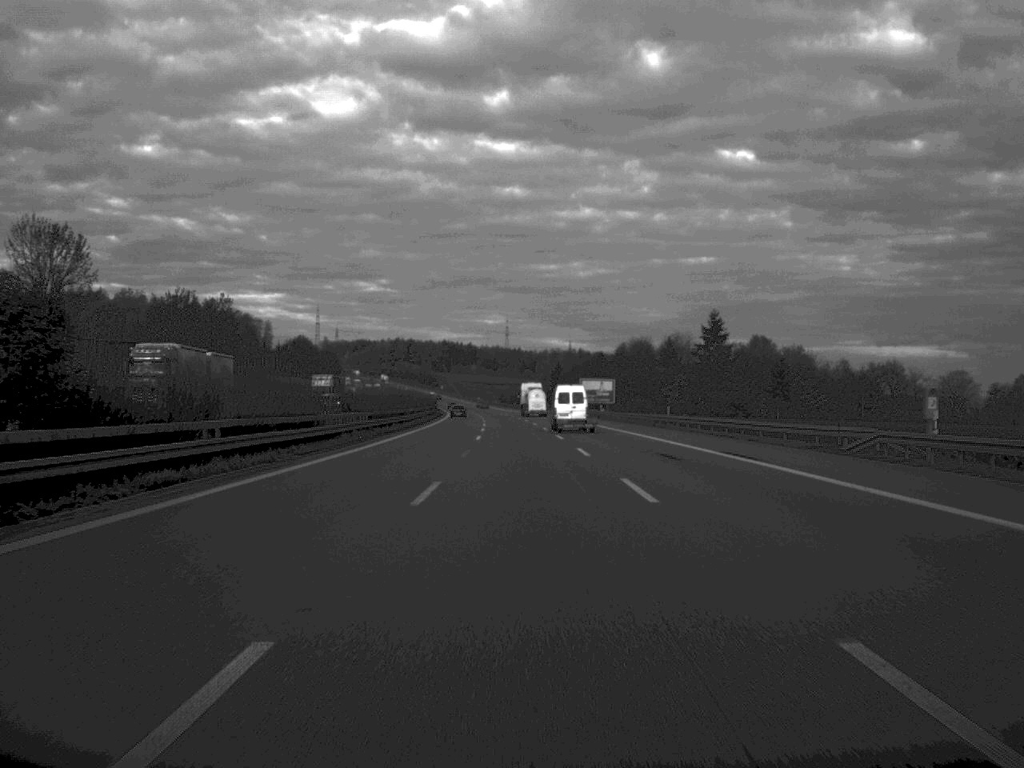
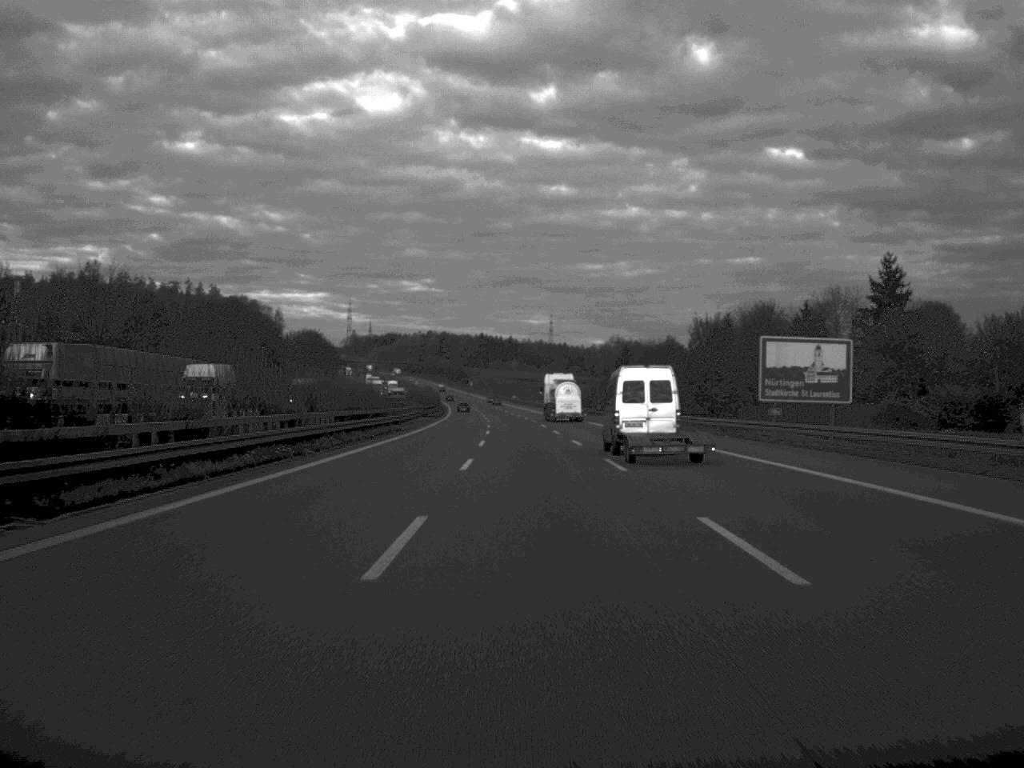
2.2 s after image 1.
(-1.9, +98.2) m; -2°
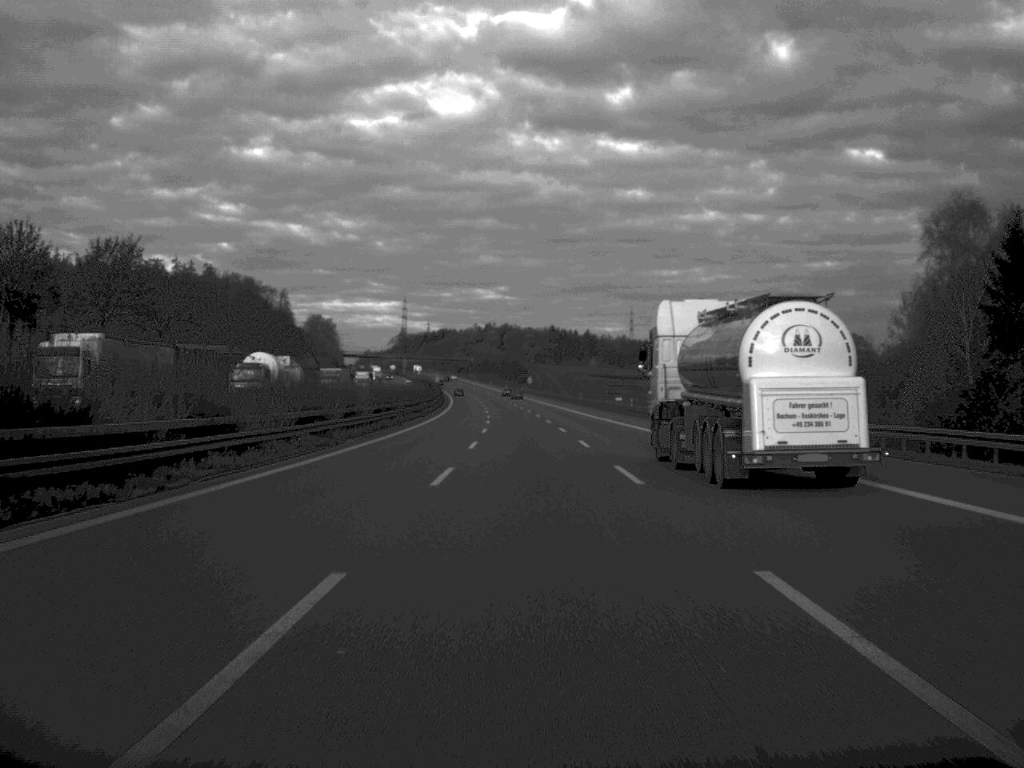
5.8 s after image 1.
(-4.4, +166.2) m; -3°
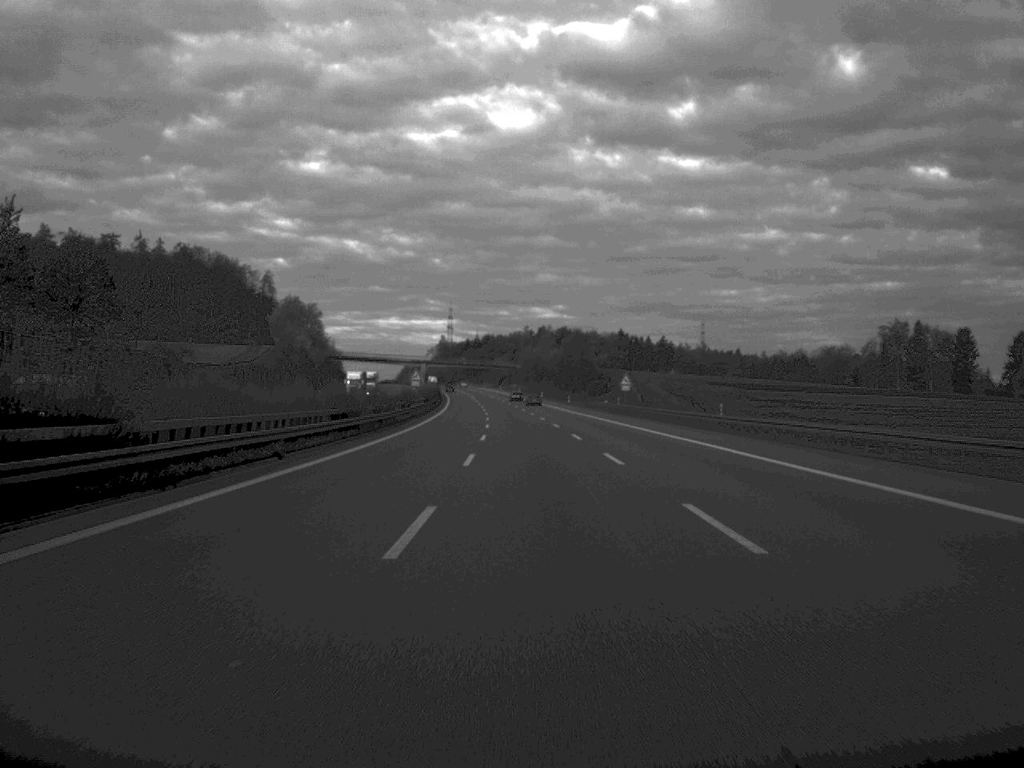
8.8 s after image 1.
(-2.9, +134.6) m; -2°
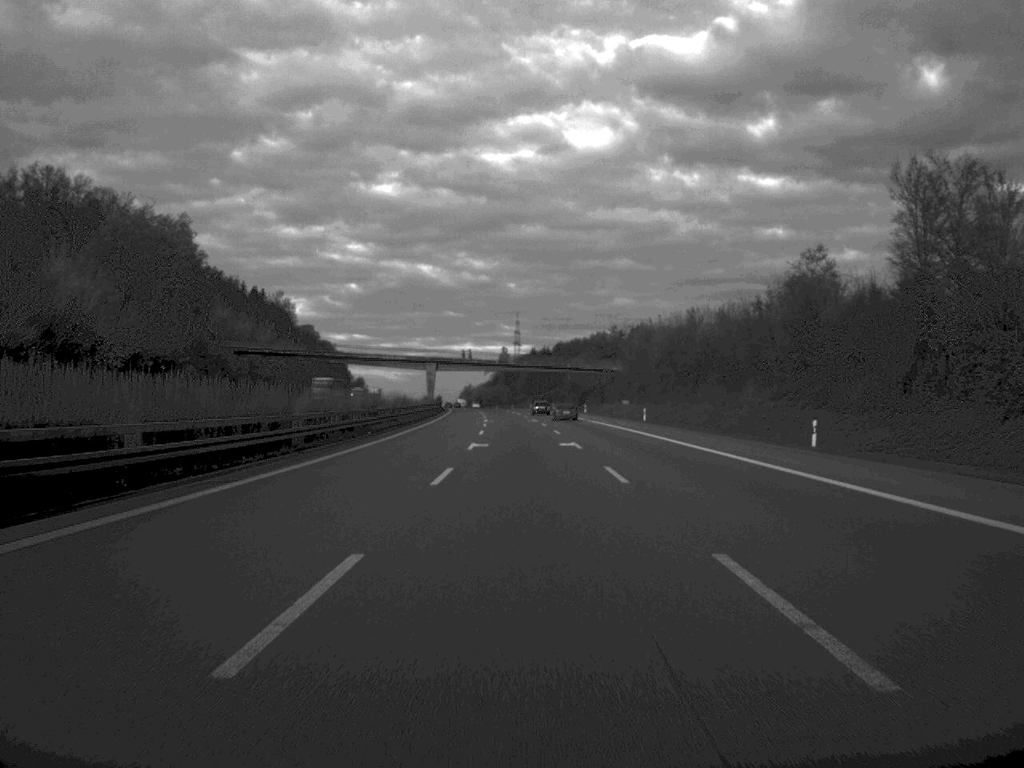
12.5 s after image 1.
(-4.5, +166.5) m; -3°
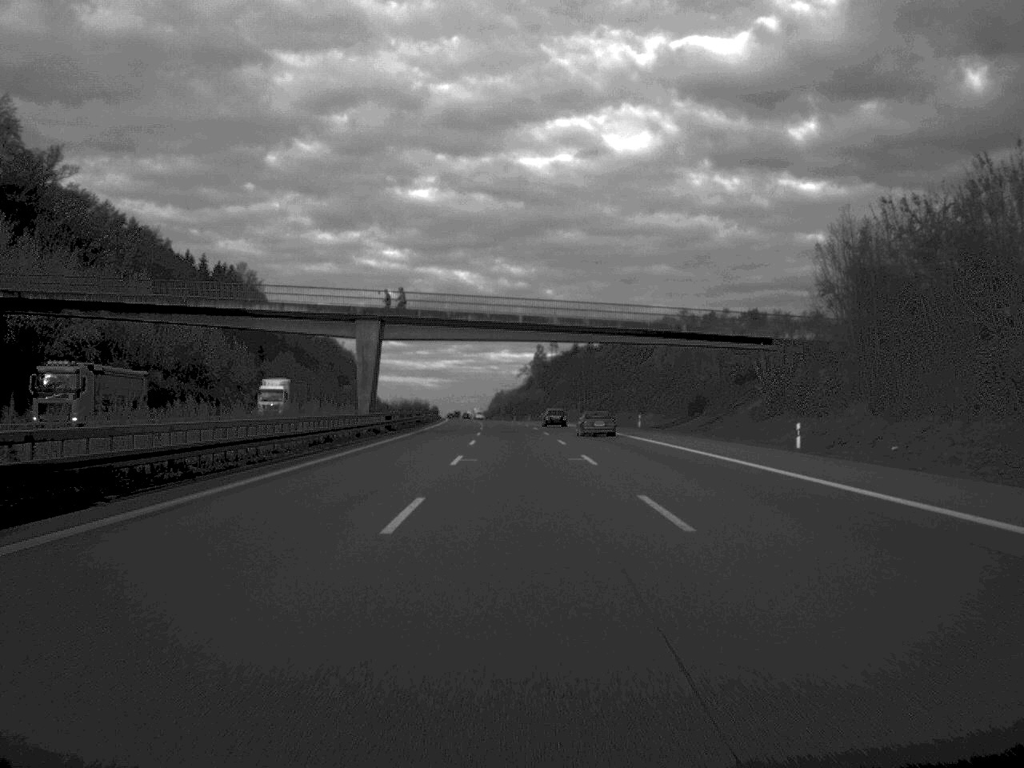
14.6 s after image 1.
(-1.4, +98.3) m; -2°
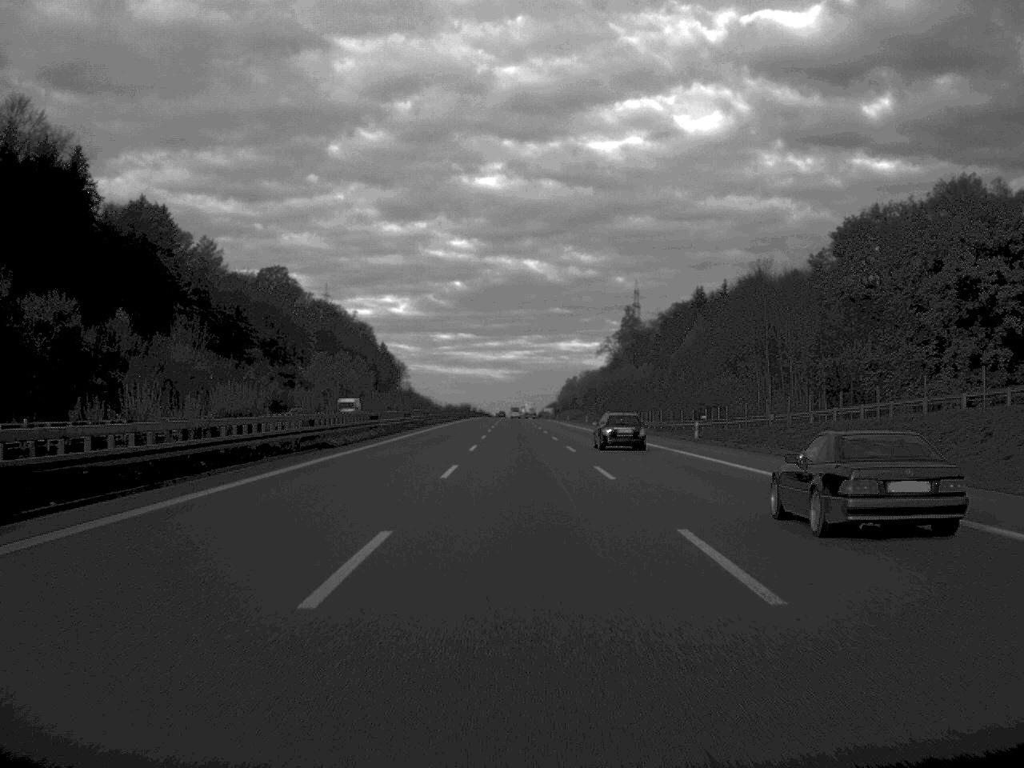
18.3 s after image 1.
(-4.8, +166.1) m; -3°
